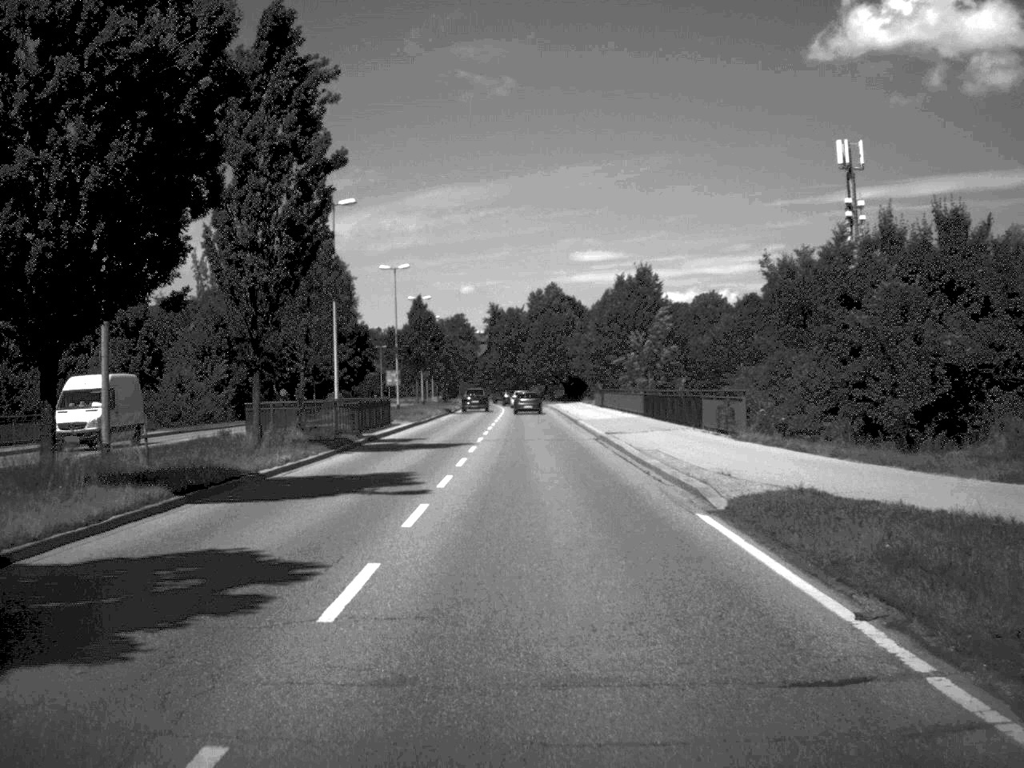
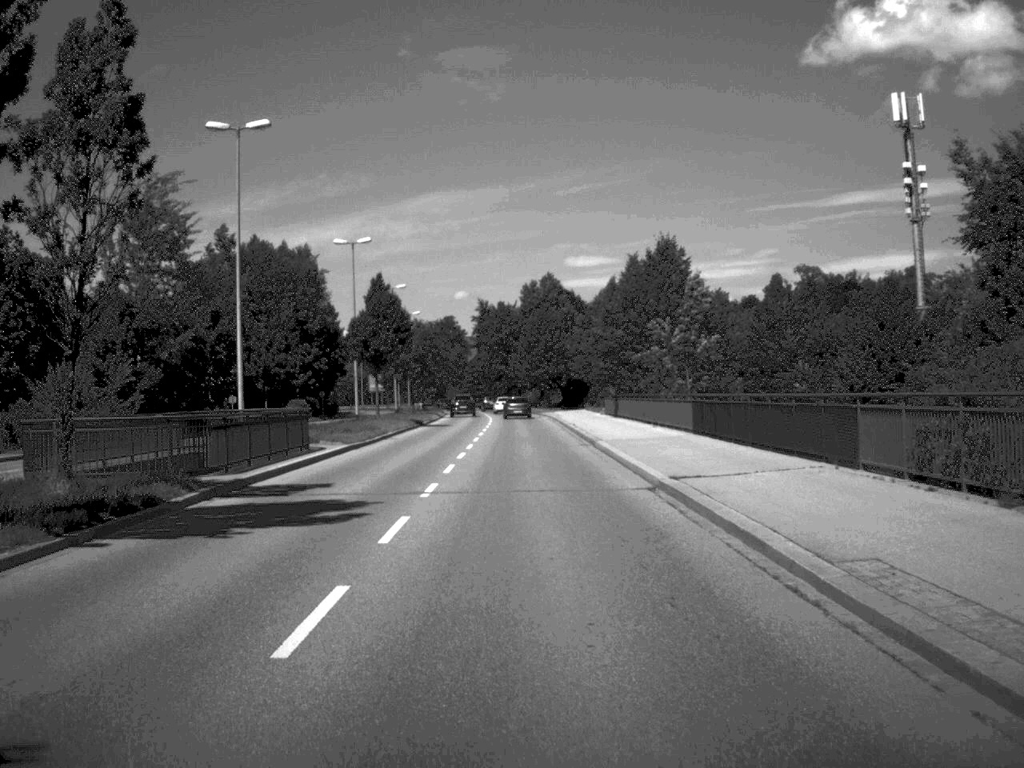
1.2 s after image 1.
(0.0, +18.6) m; 0°
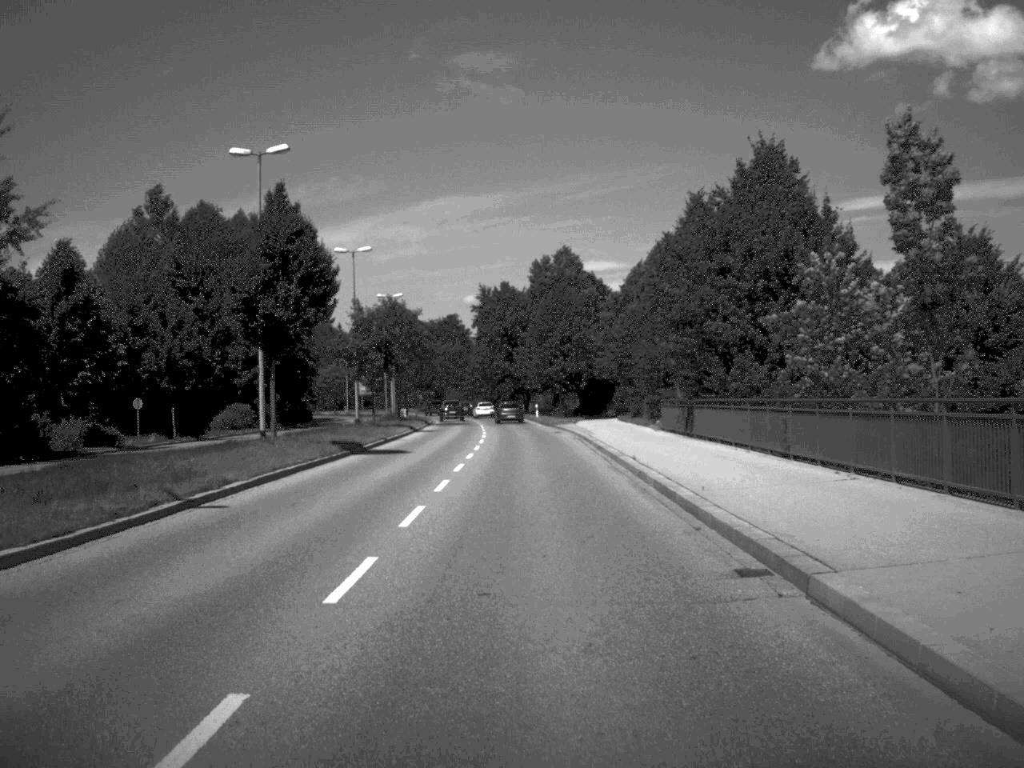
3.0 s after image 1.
(-0.1, +27.4) m; -1°
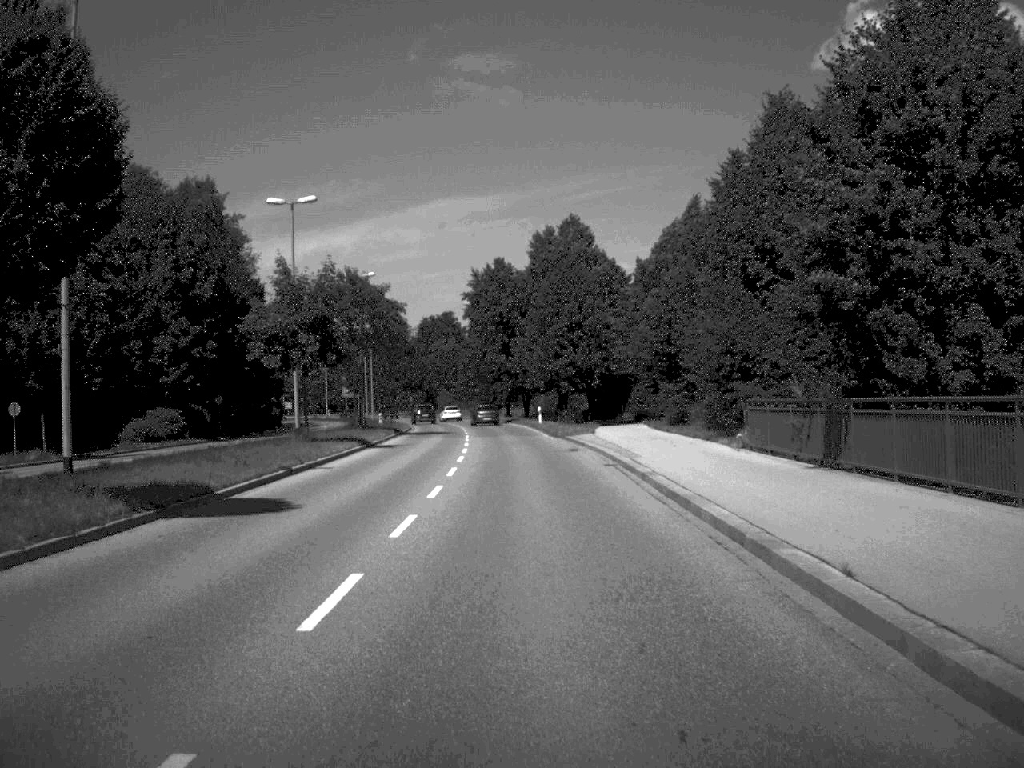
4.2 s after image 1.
(0.0, +18.9) m; 0°
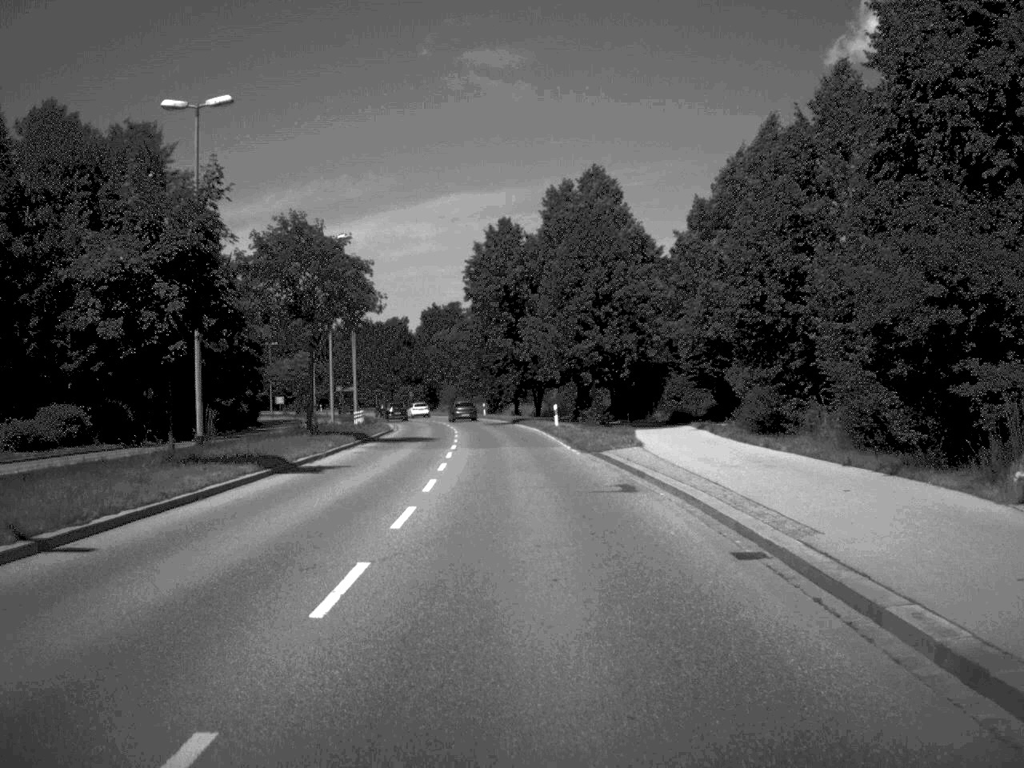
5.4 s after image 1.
(-0.1, +17.4) m; -1°
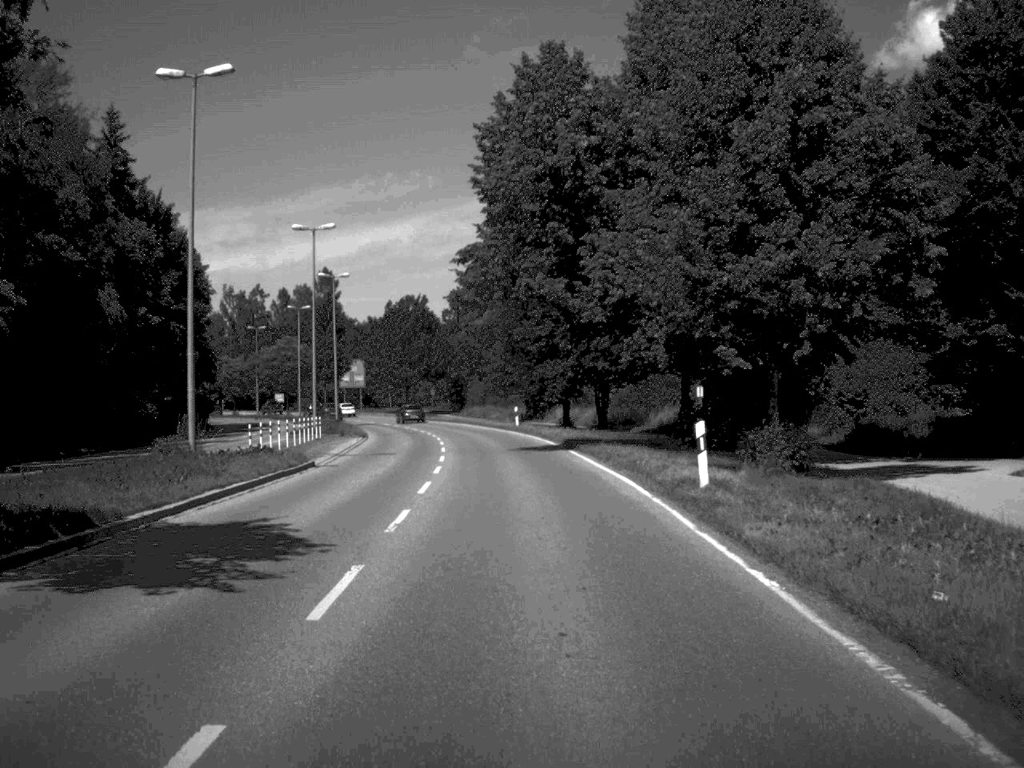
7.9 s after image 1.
(-0.7, +35.4) m; -2°
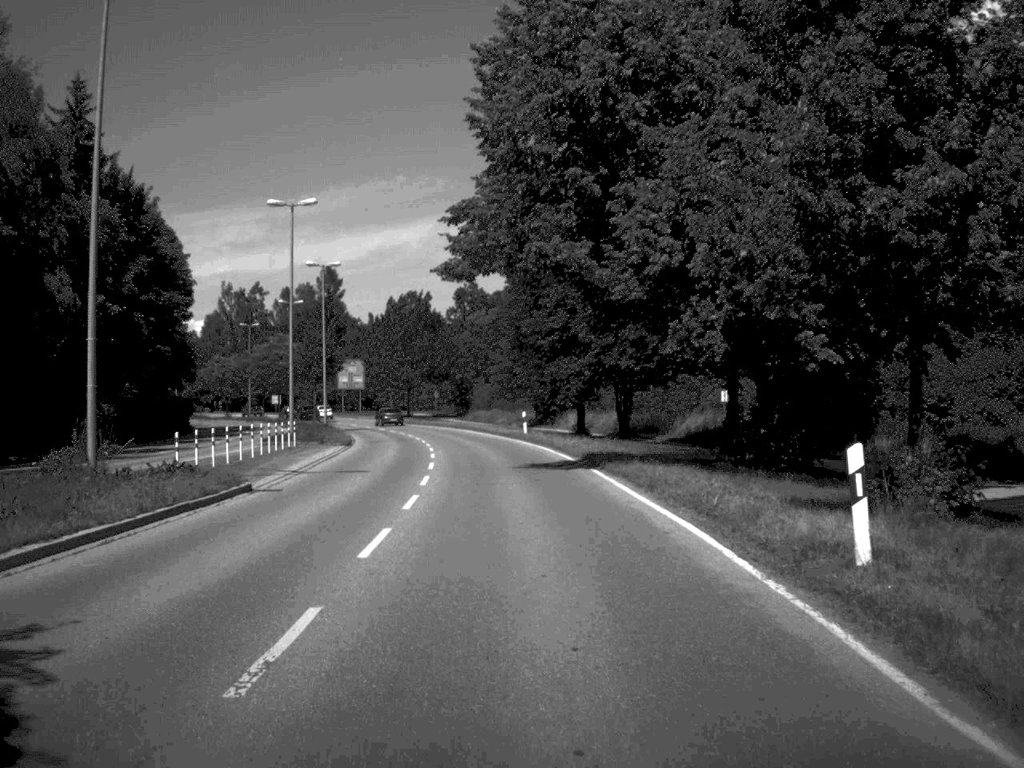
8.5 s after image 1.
(0.0, +8.3) m; 0°
